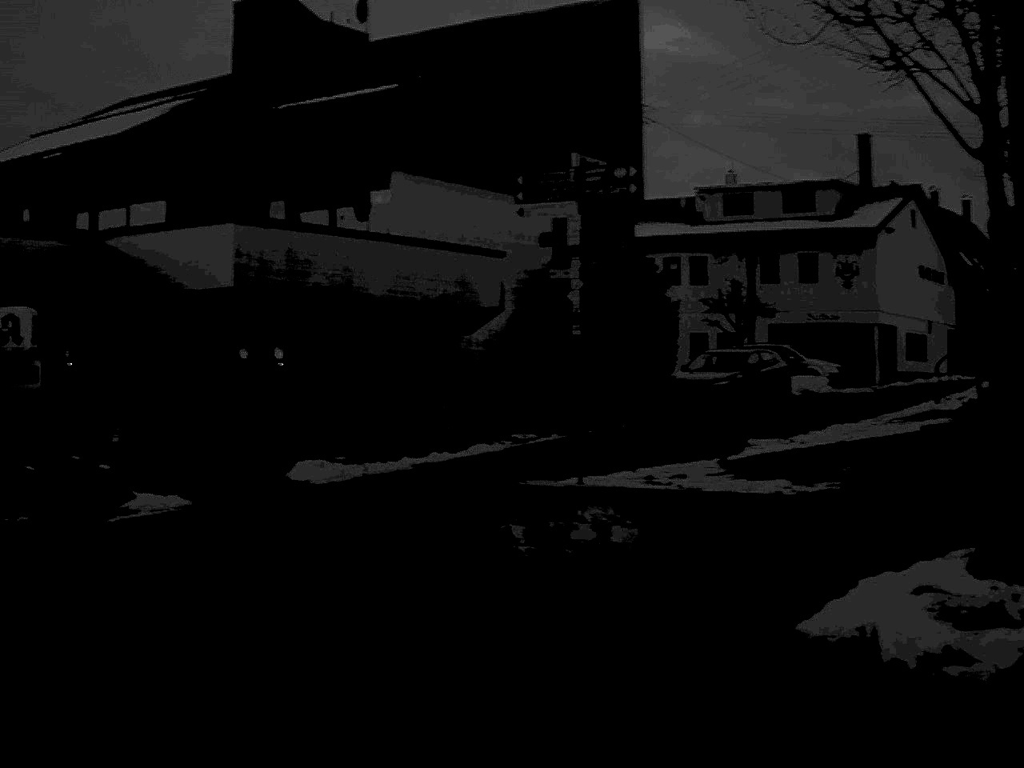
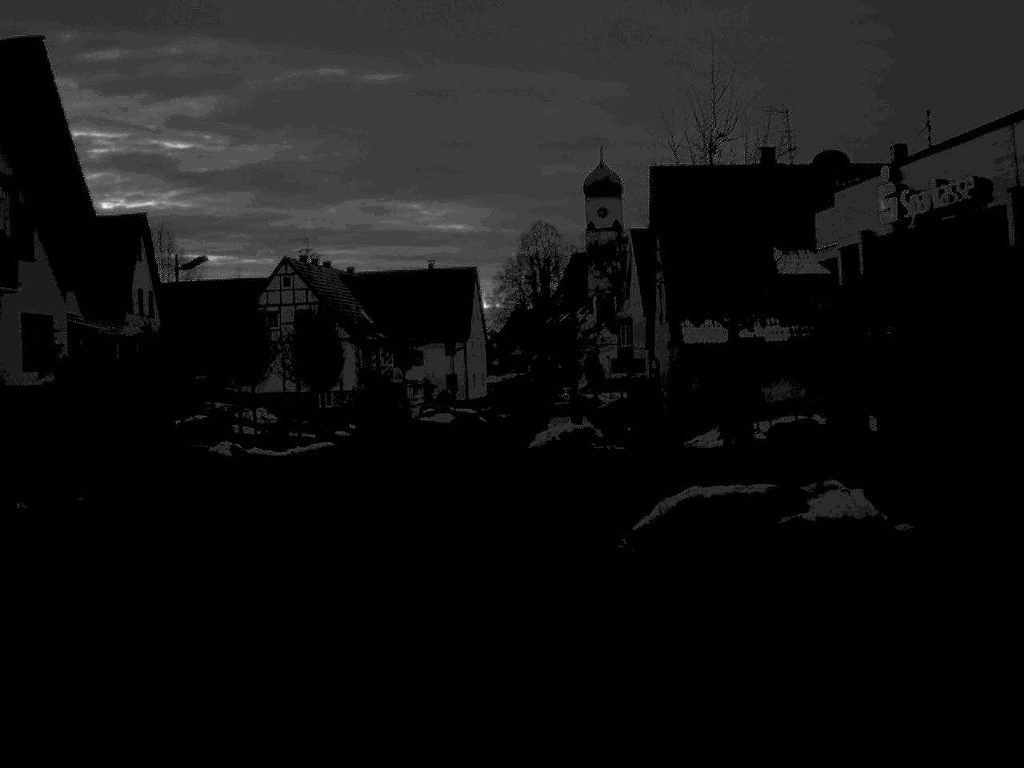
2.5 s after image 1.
(-6.7, +10.4) m; -50°
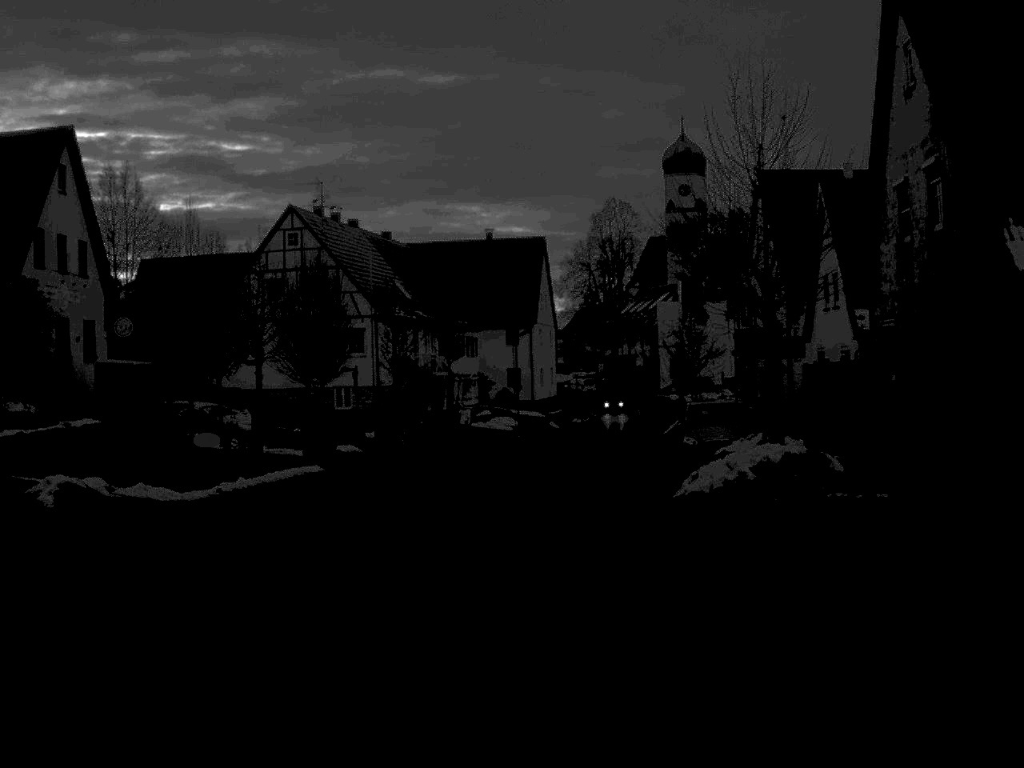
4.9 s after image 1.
(-1.2, +21.3) m; -2°
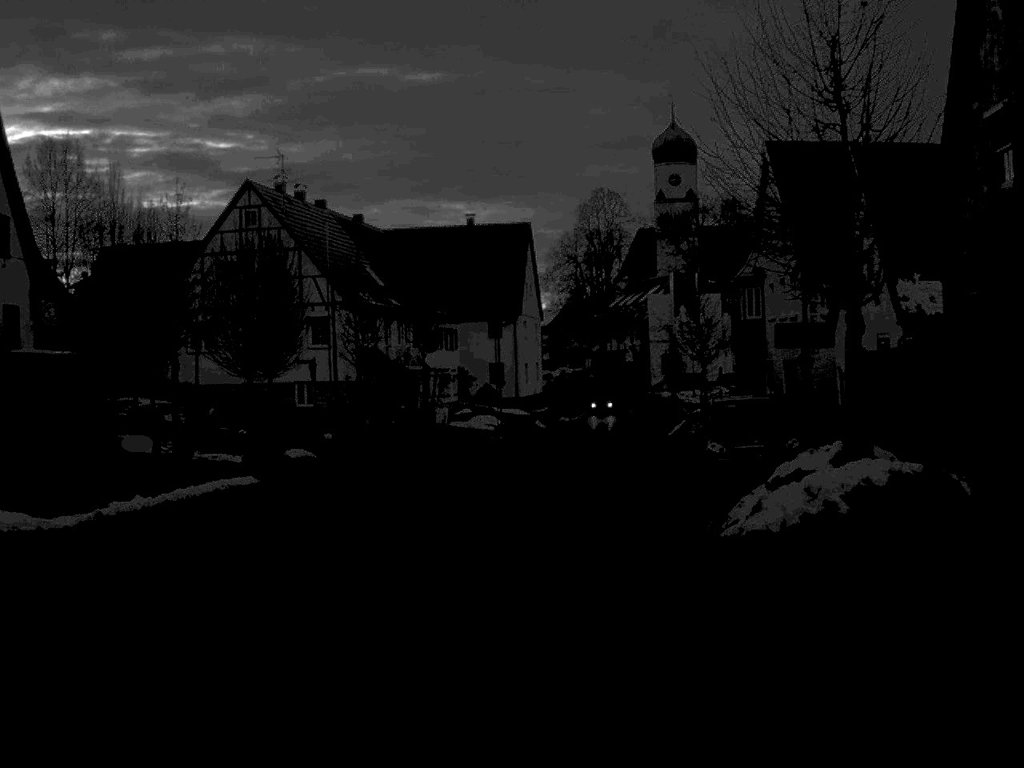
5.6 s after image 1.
(0.0, +6.2) m; +1°
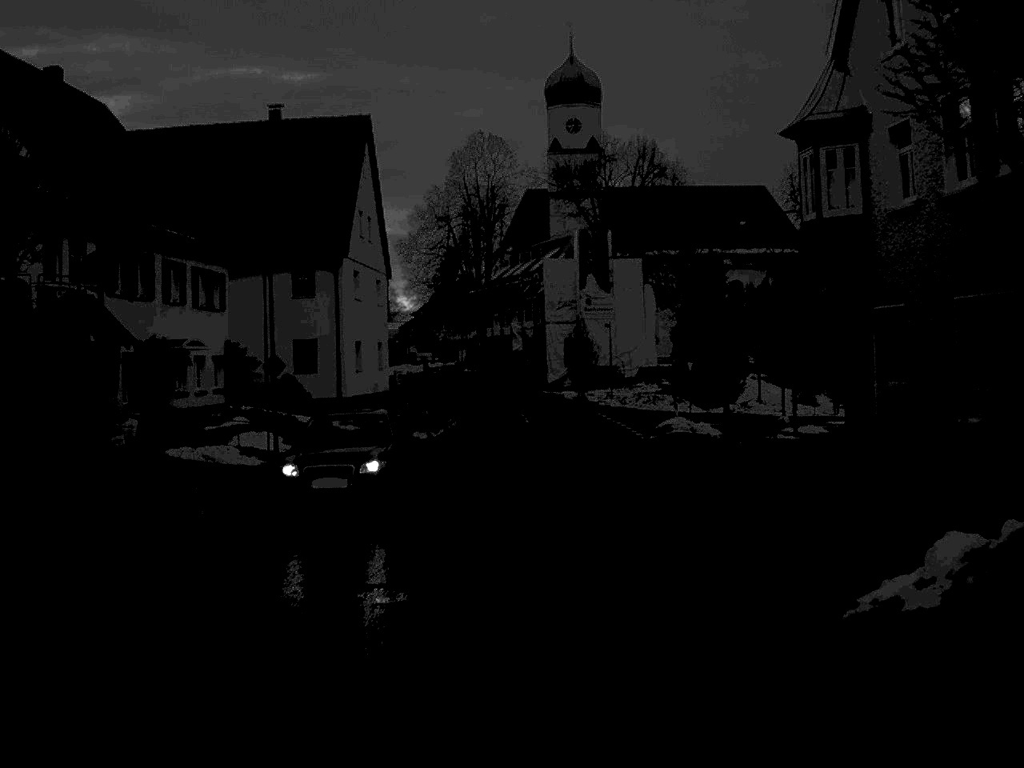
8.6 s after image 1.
(+1.6, +33.1) m; +6°
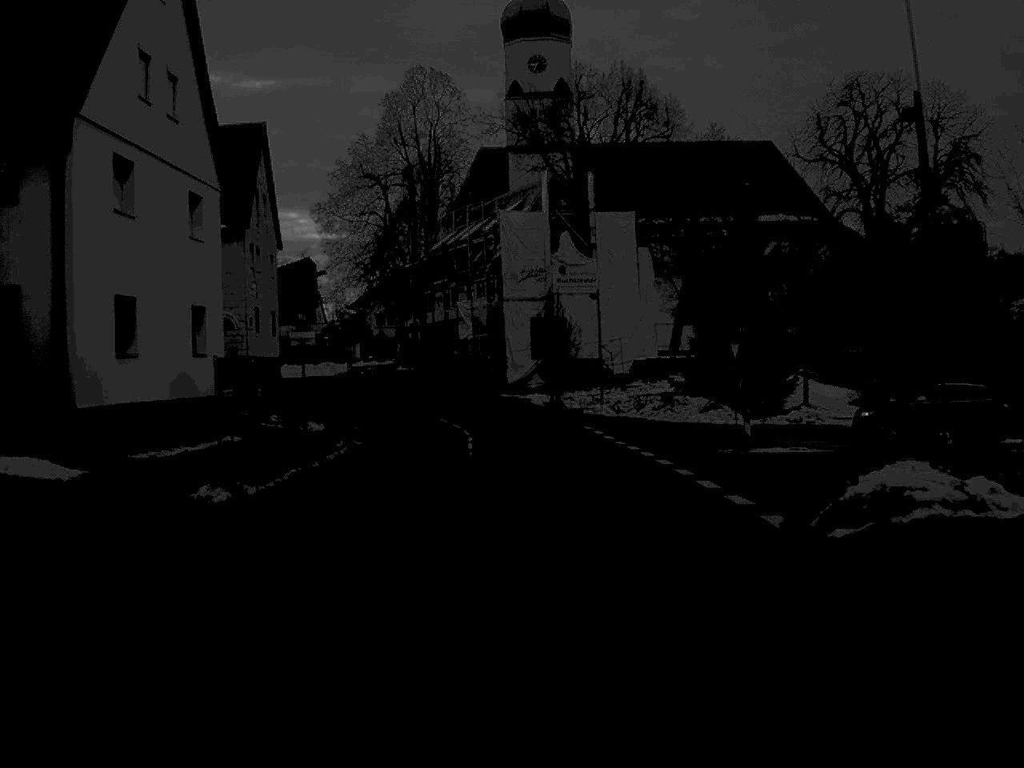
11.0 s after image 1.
(+0.5, +25.4) m; +2°
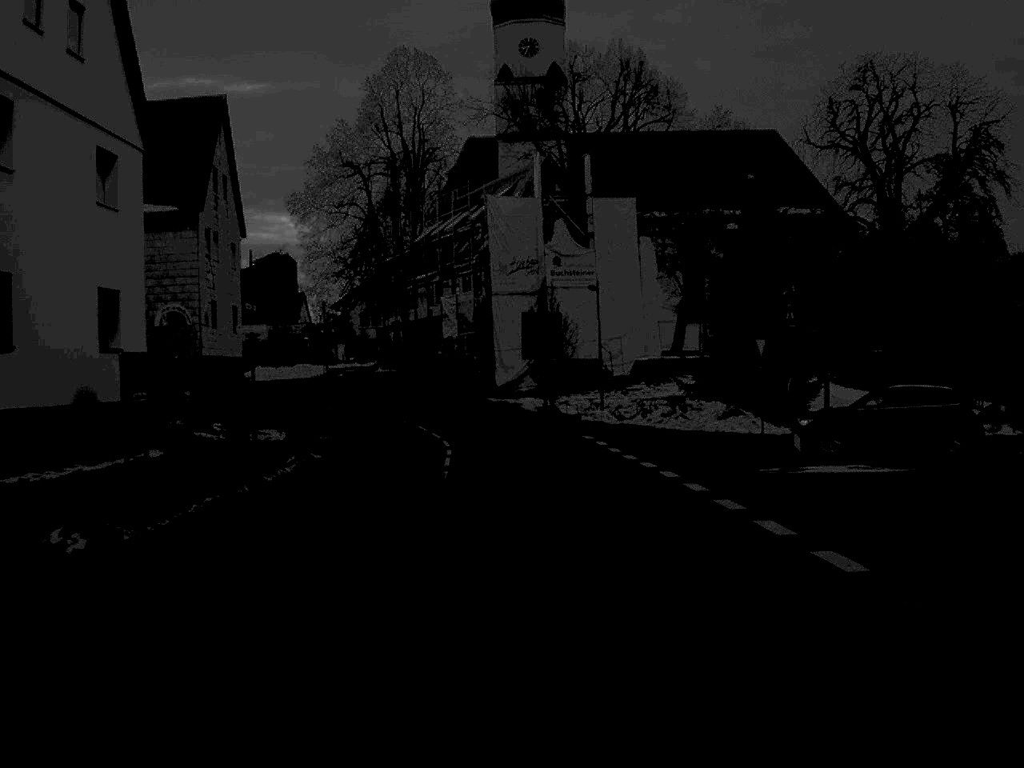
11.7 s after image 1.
(0.0, +6.1) m; 0°
